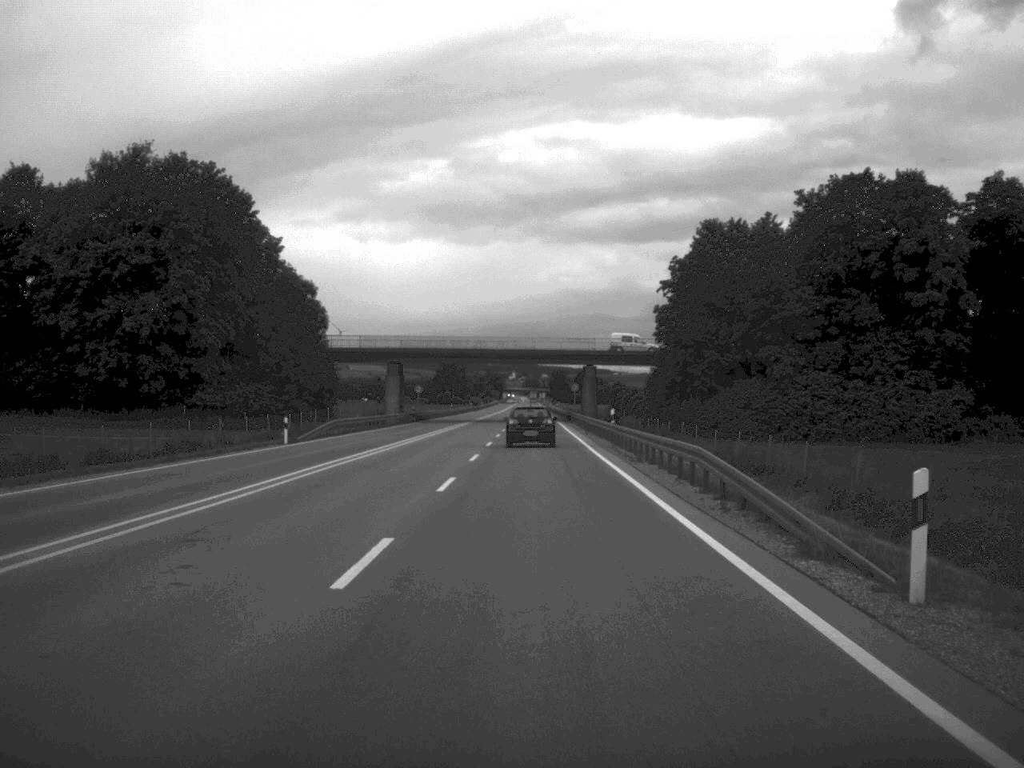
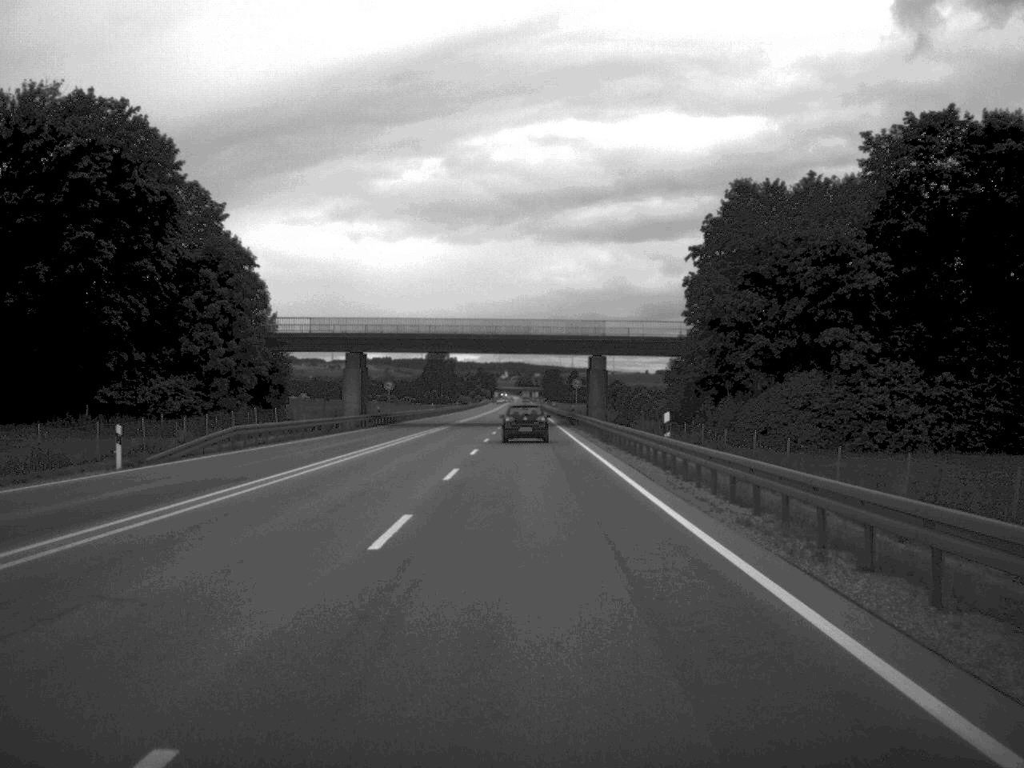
(+0.1, +21.0) m; 0°
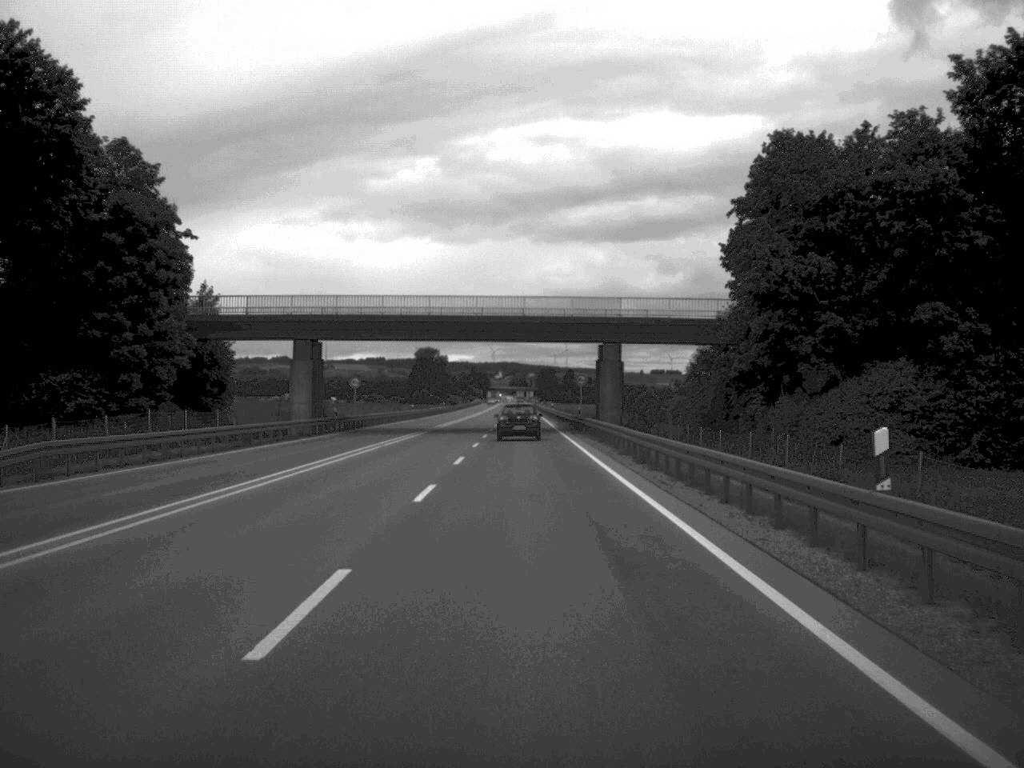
(0.0, +17.7) m; 0°
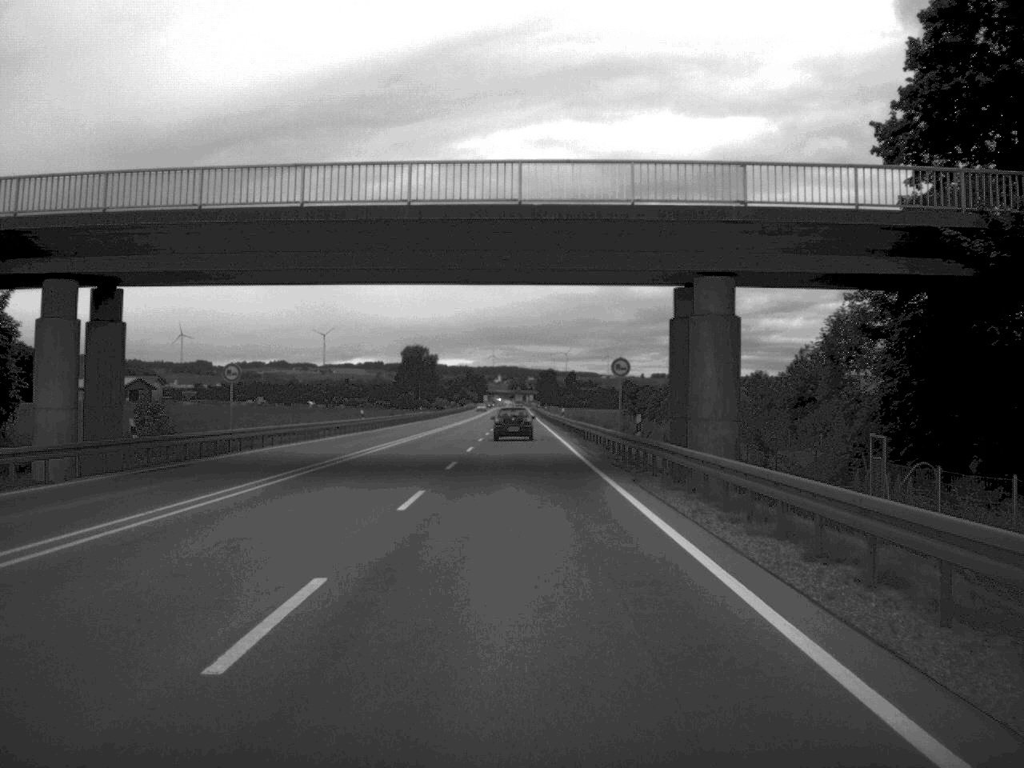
(0.0, +36.4) m; 0°
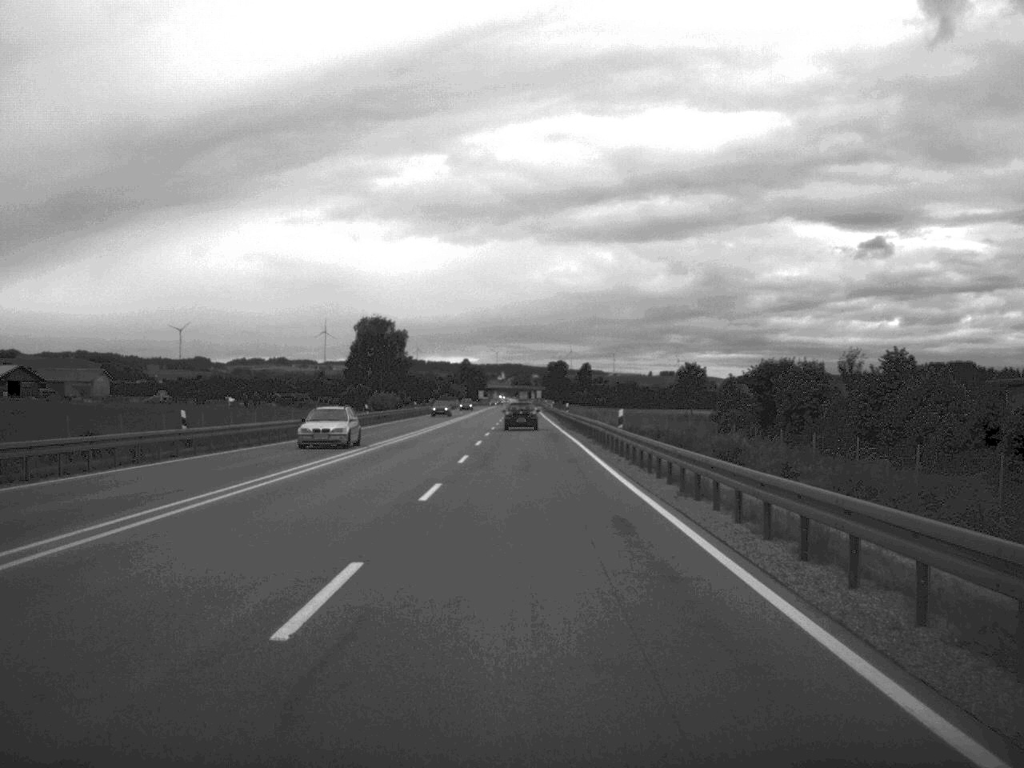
(-0.6, +94.6) m; 0°
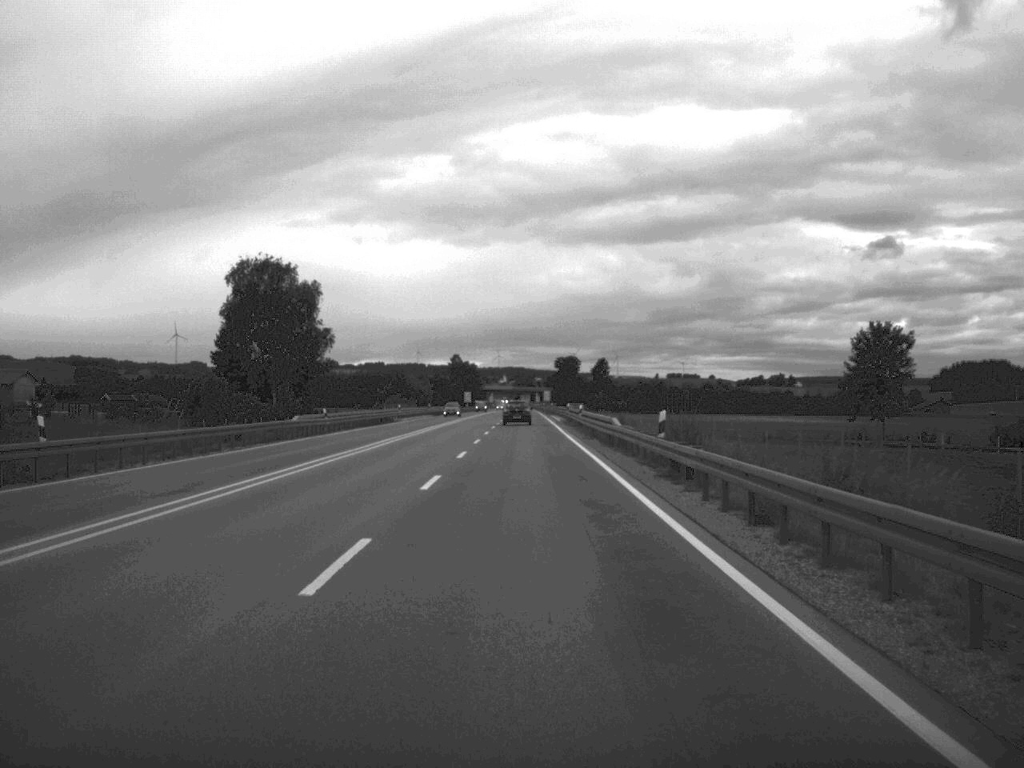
(-0.2, +94.0) m; 0°
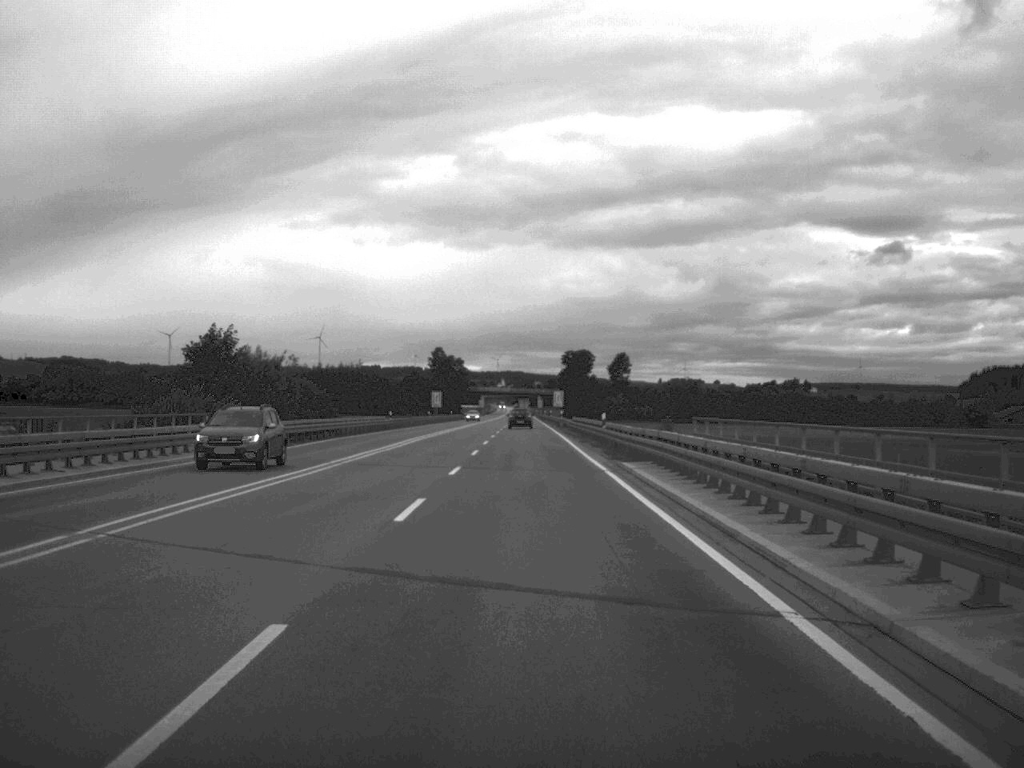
(-0.2, +89.0) m; 0°
